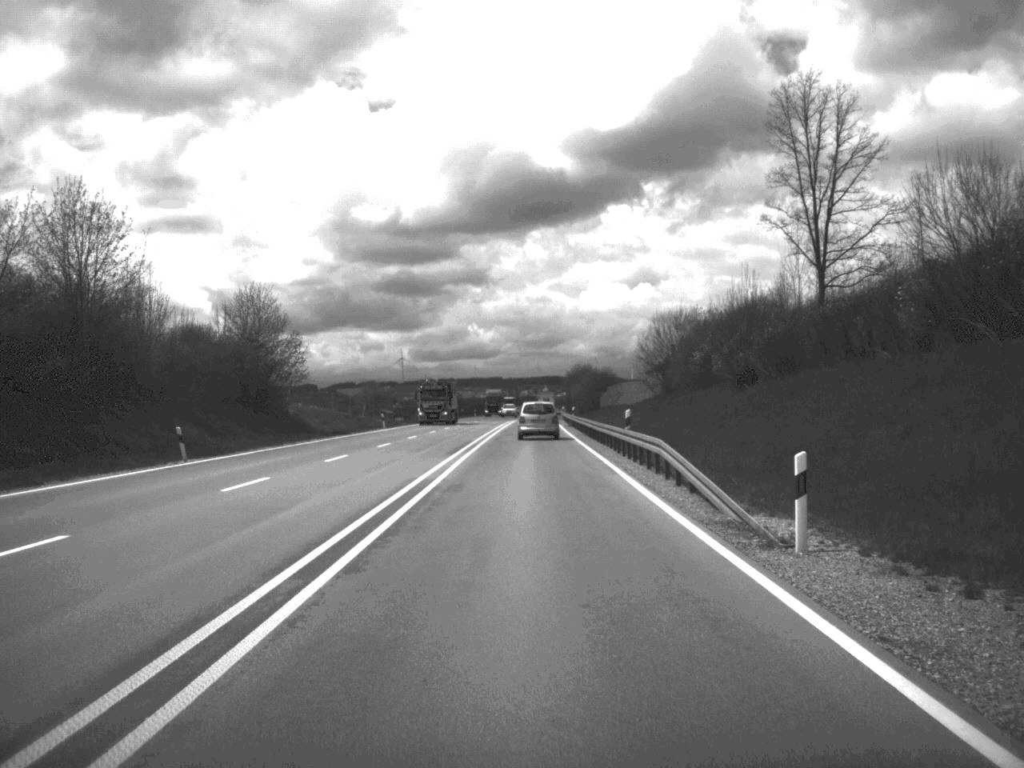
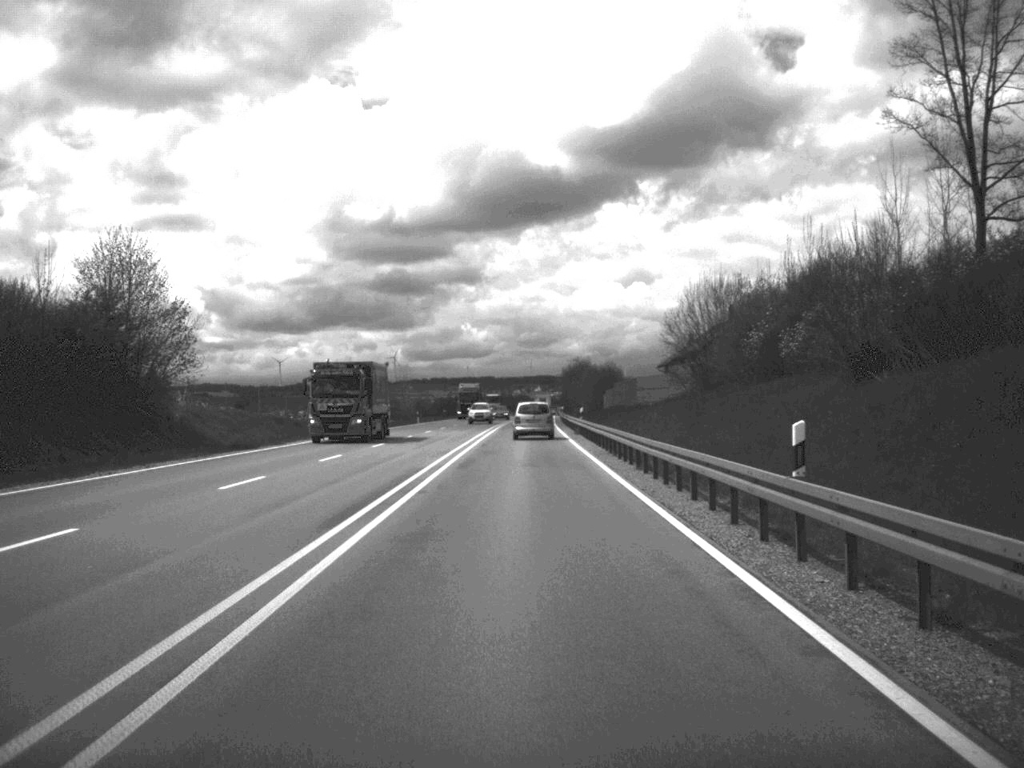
(+0.1, +23.2) m; 0°
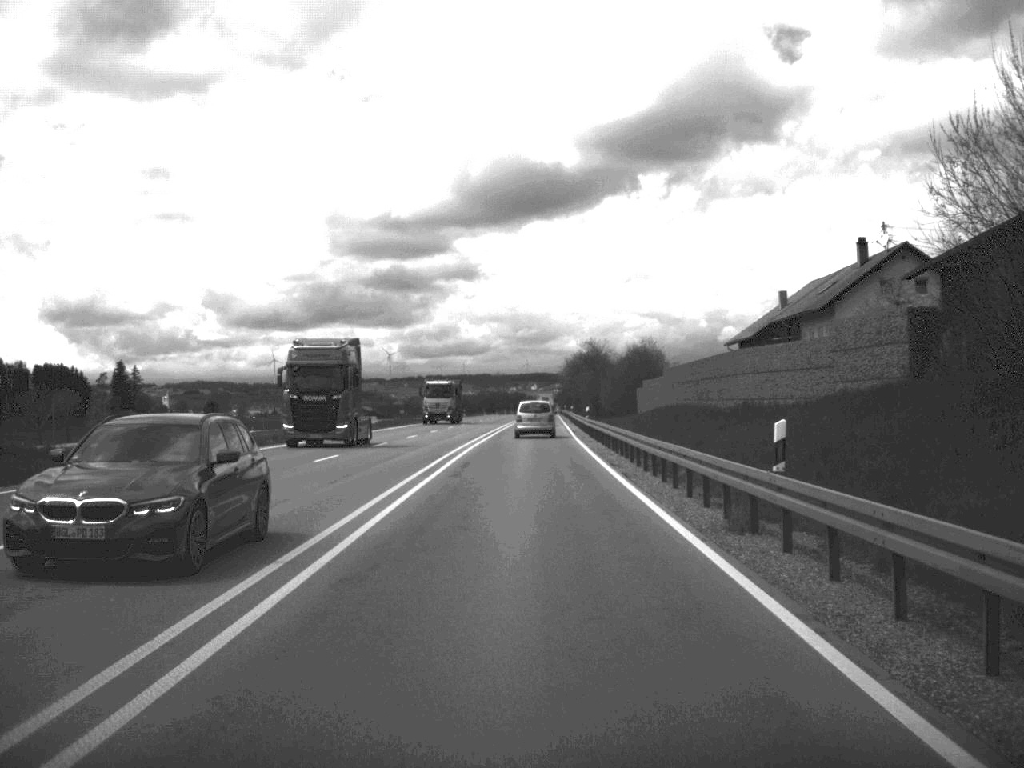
(-0.1, +48.8) m; 0°
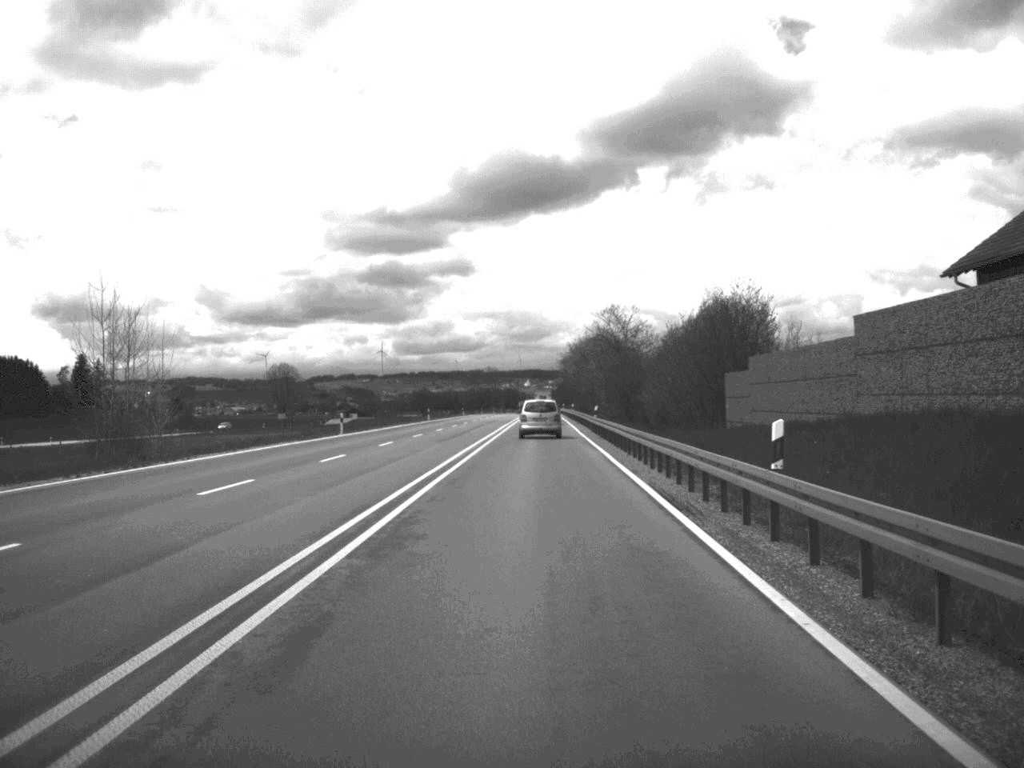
(+0.1, +48.4) m; 0°
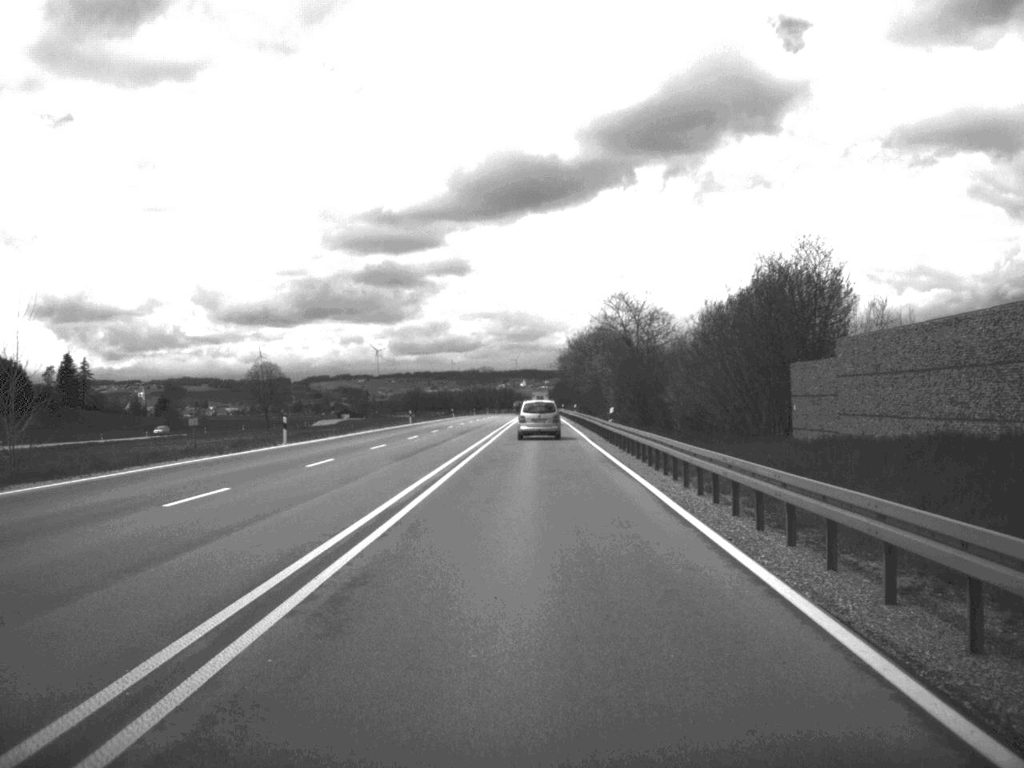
(0.0, +14.2) m; 0°
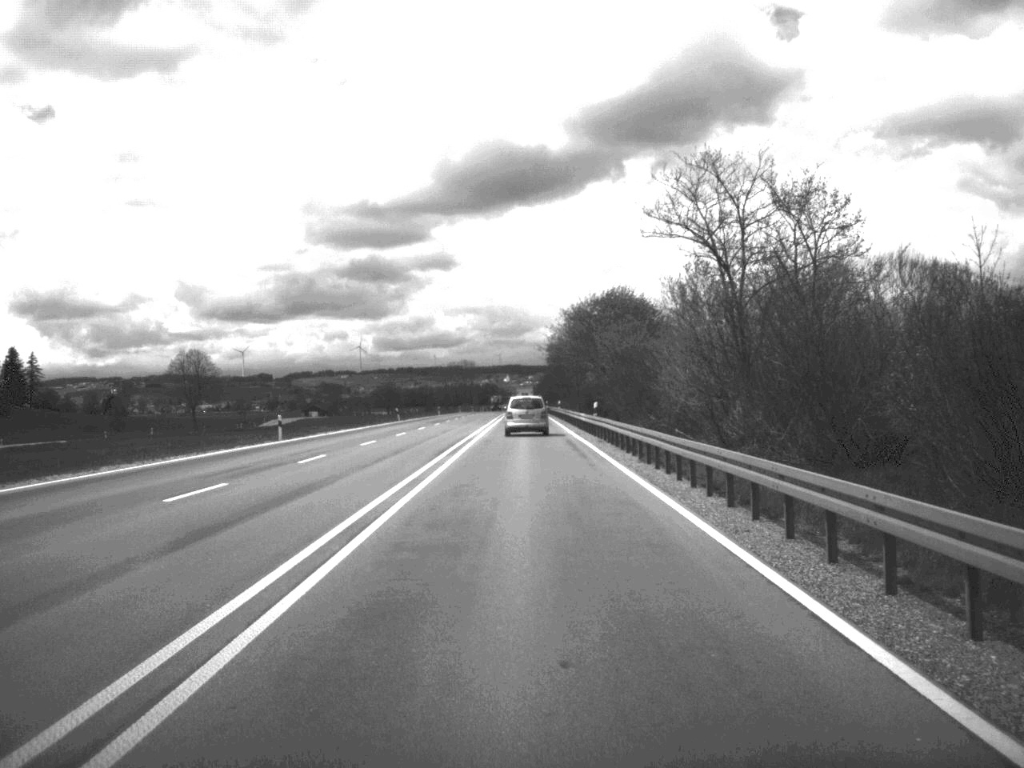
(+0.2, +47.1) m; +1°
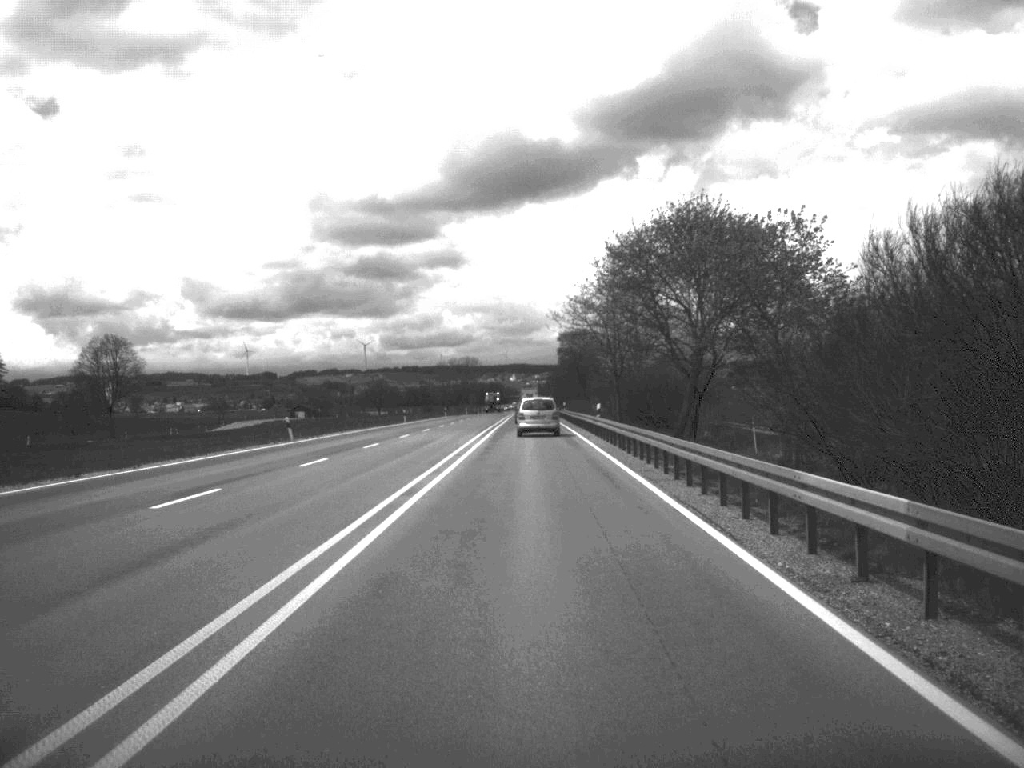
(-0.2, +48.3) m; 0°
